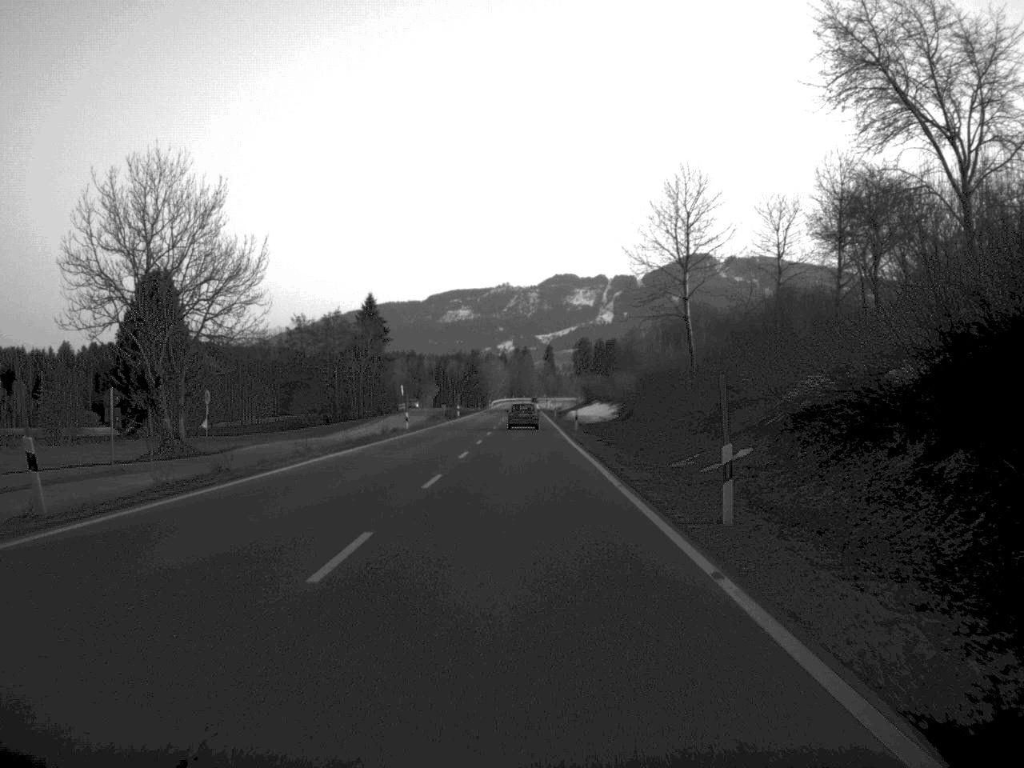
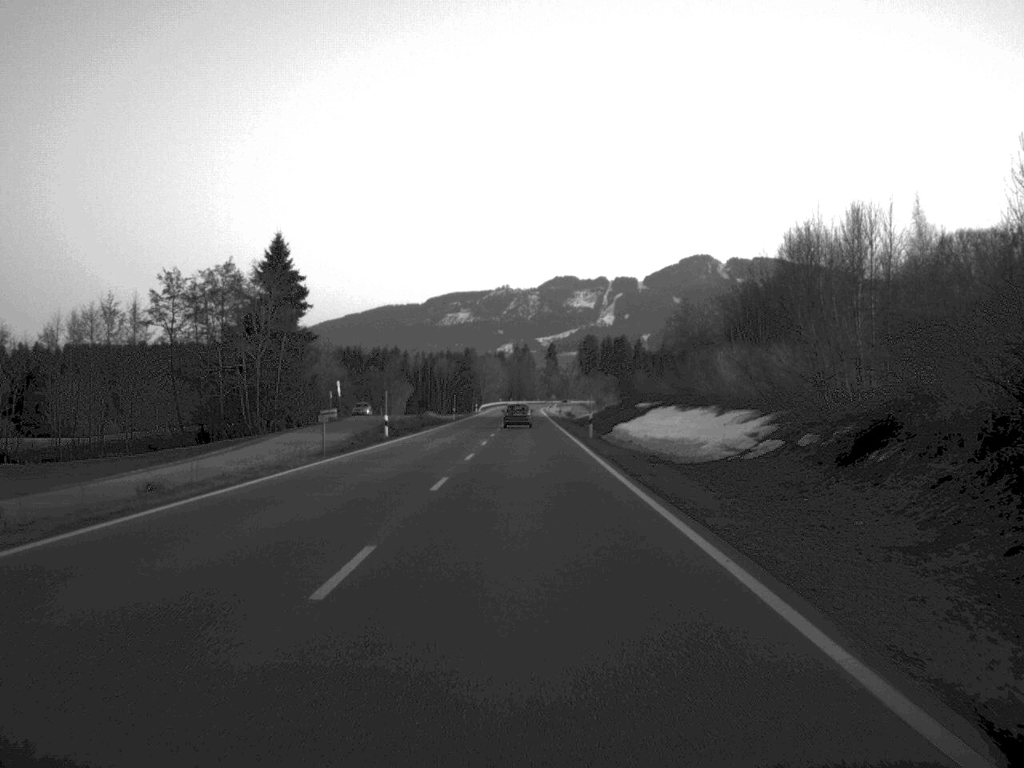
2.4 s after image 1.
(0.0, +60.7) m; 0°
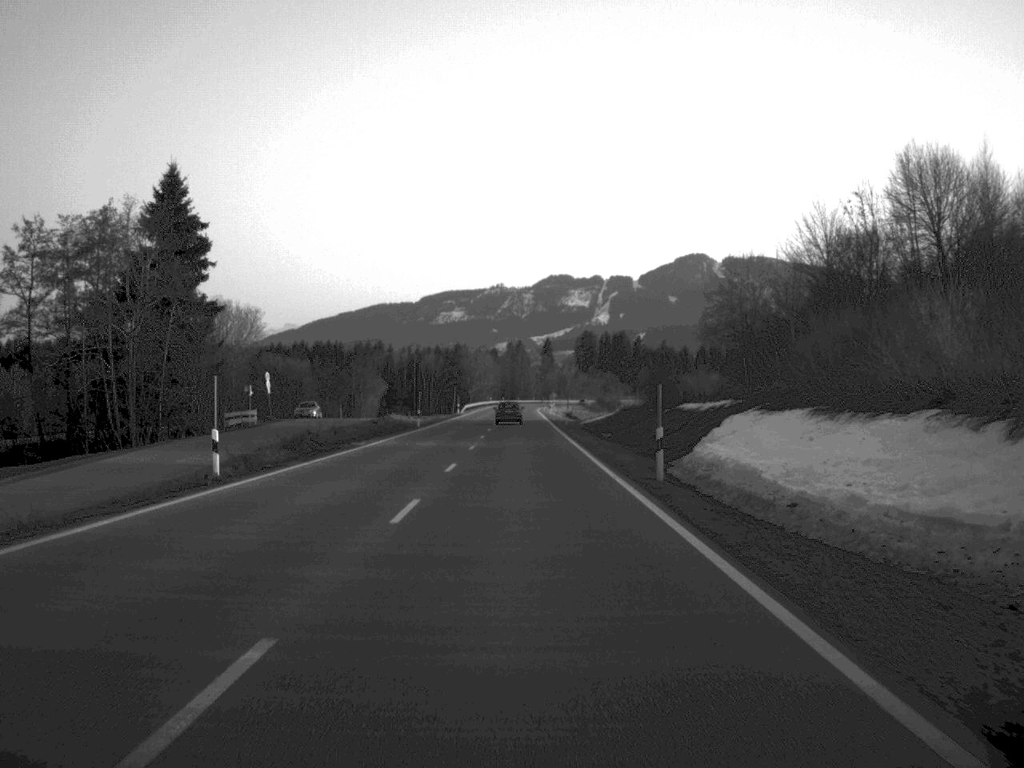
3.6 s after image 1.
(+0.1, +29.9) m; 0°
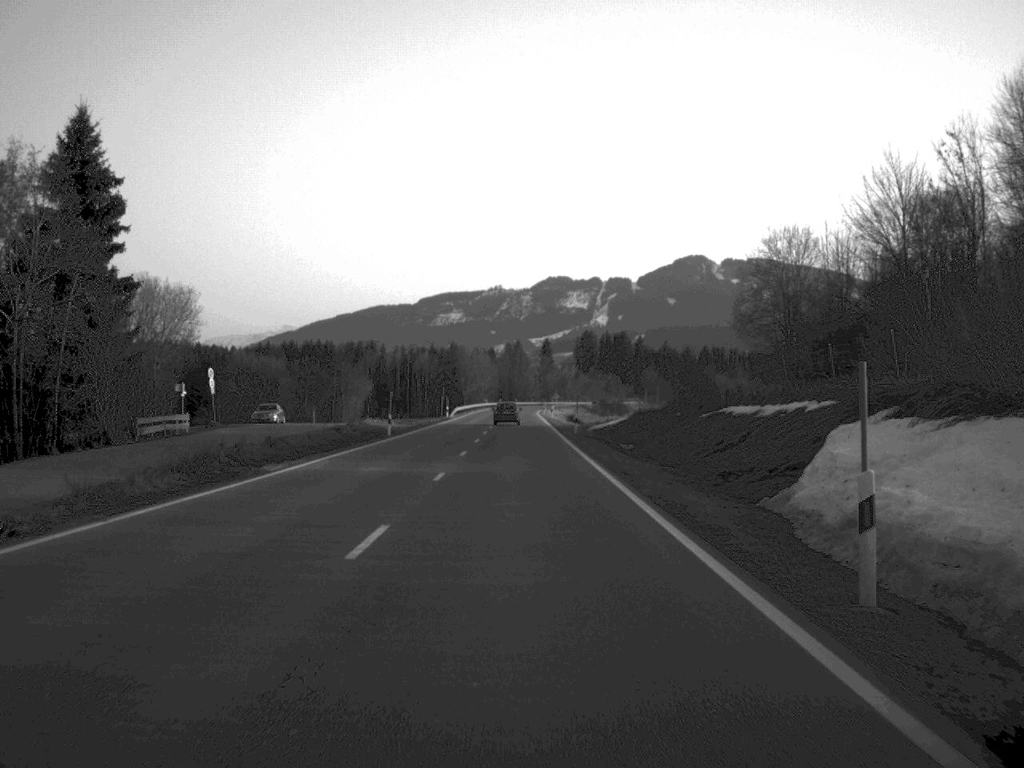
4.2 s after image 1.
(0.0, +15.4) m; 0°
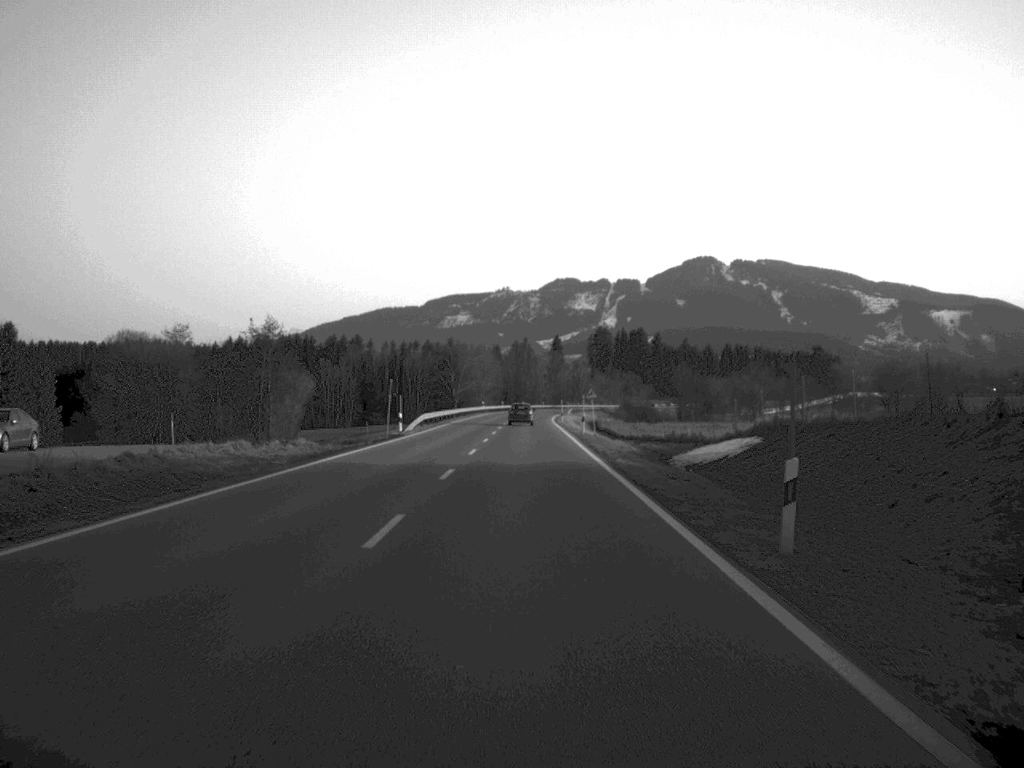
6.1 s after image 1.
(-0.1, +47.1) m; 0°
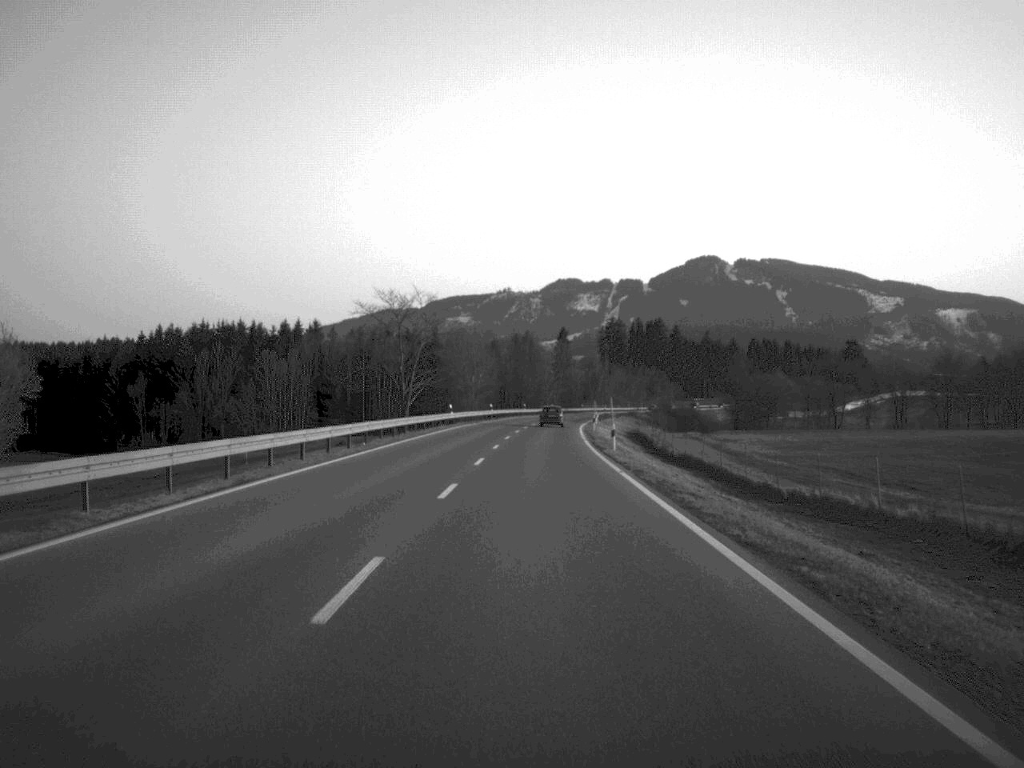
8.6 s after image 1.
(+0.1, +64.5) m; 0°
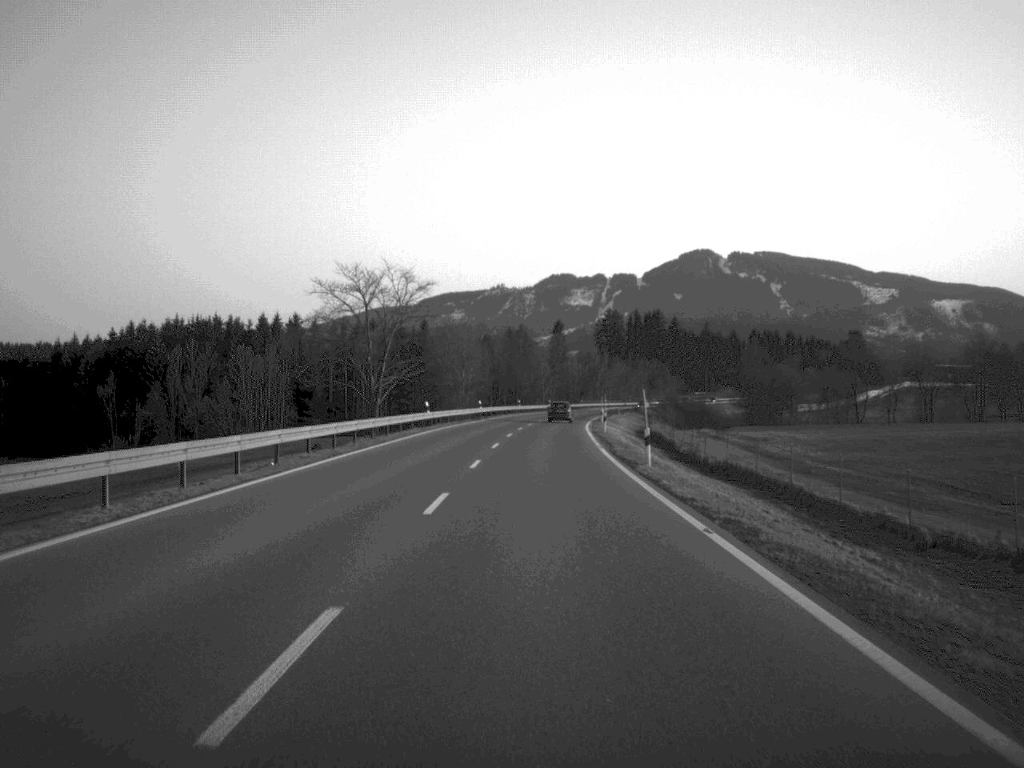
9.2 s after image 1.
(0.0, +15.3) m; 0°
